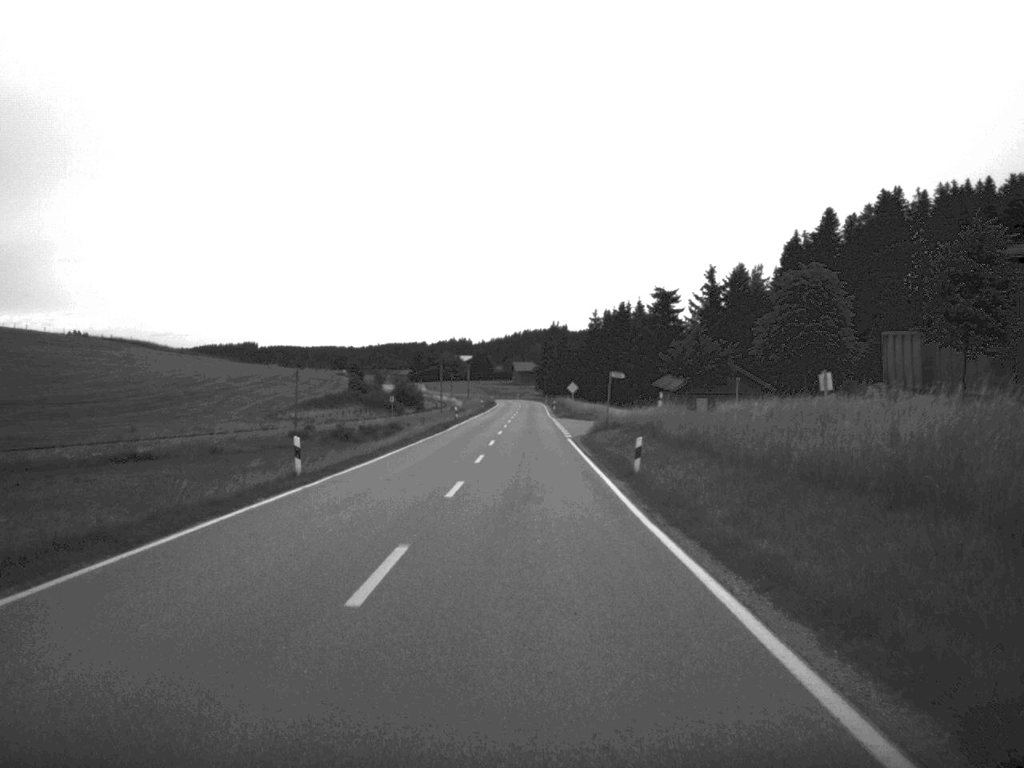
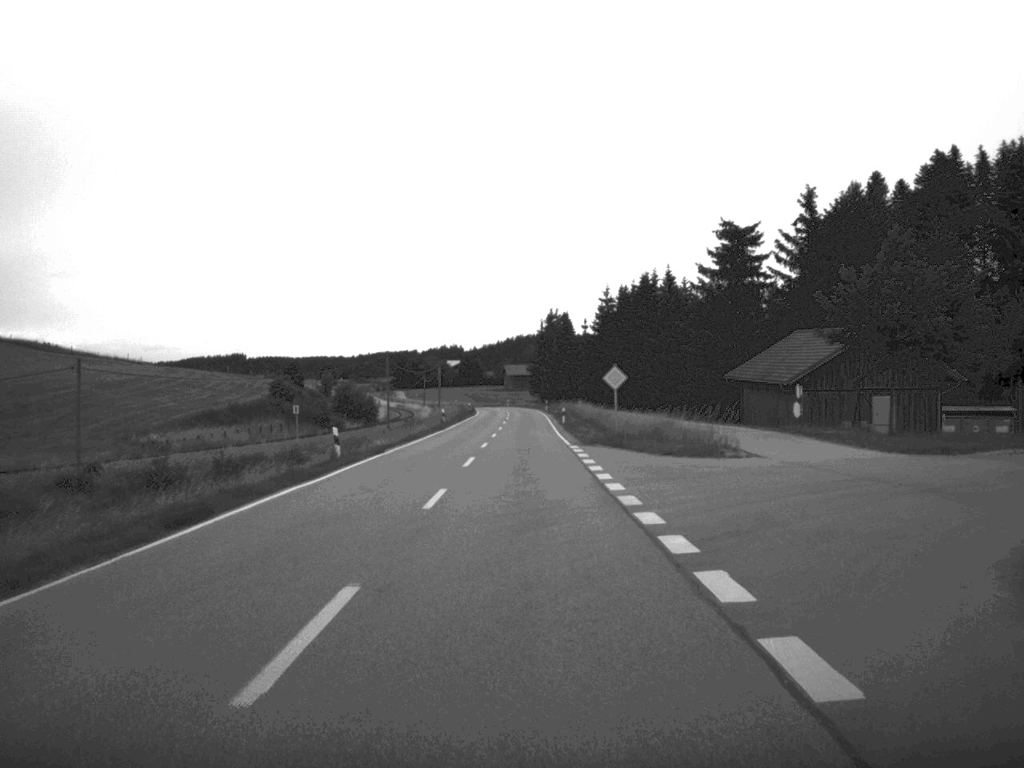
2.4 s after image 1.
(+0.2, +50.0) m; 0°
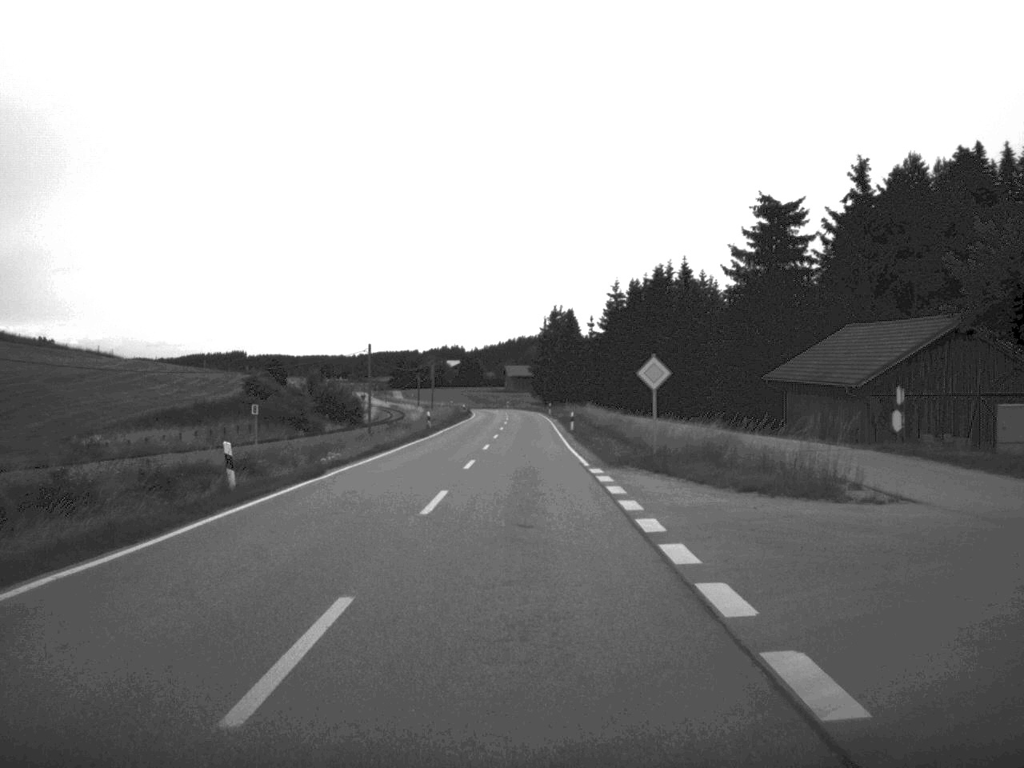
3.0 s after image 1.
(0.0, +12.1) m; 0°
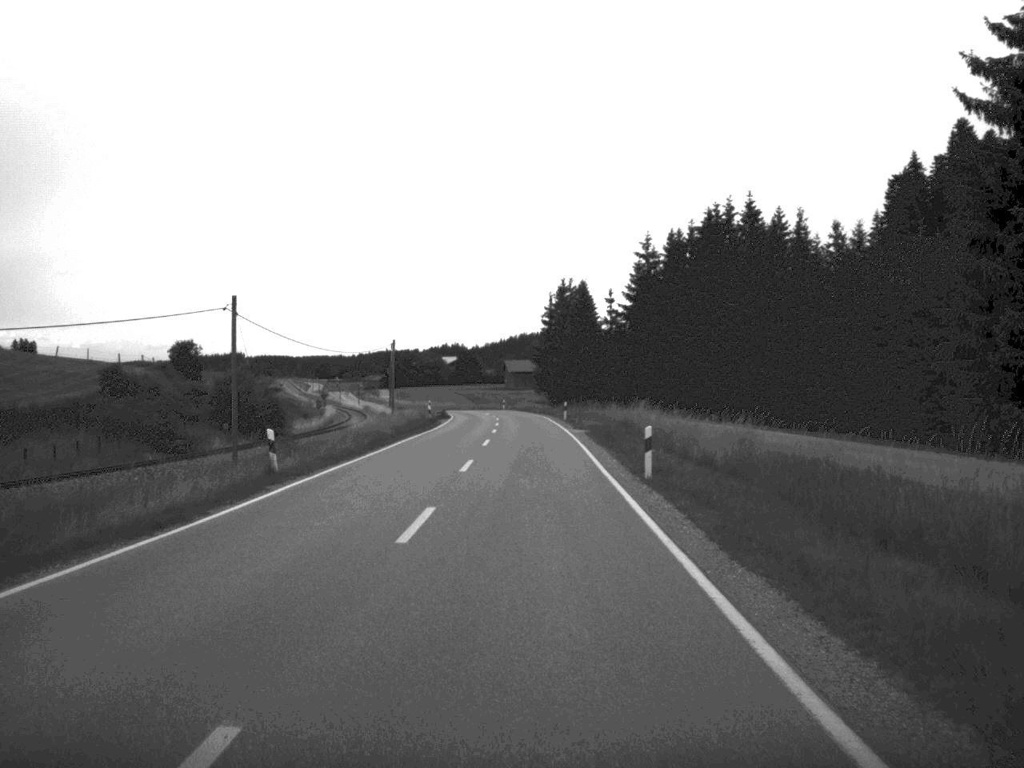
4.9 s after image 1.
(0.0, +39.1) m; 0°
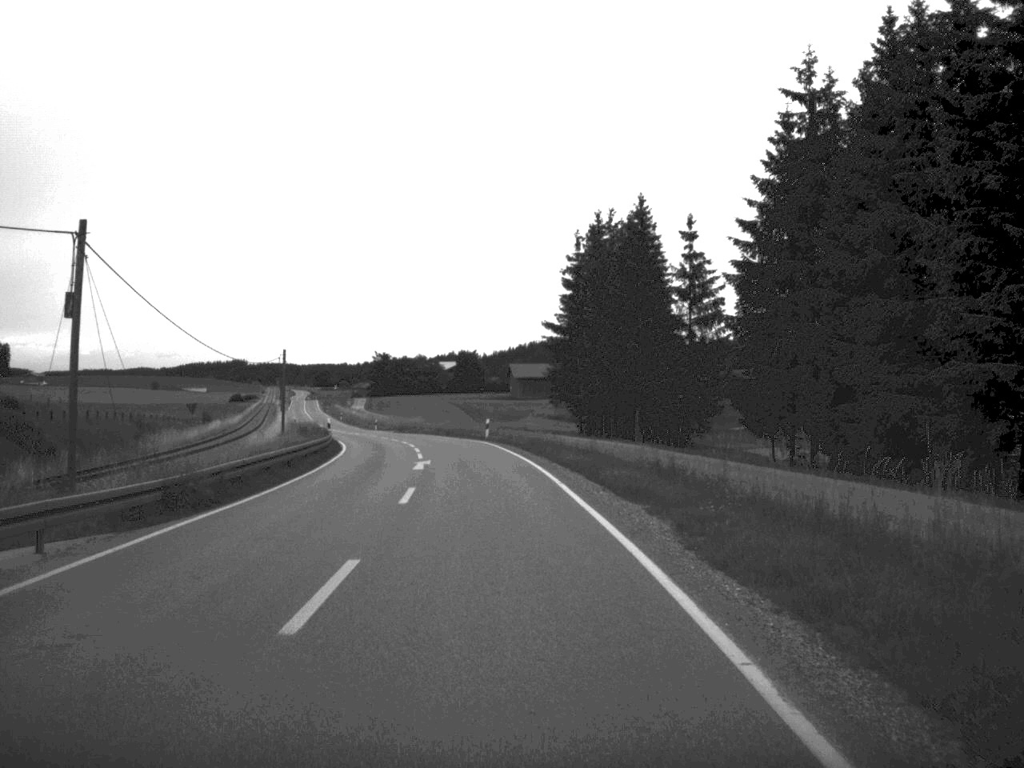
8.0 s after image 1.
(0.0, +63.7) m; -1°
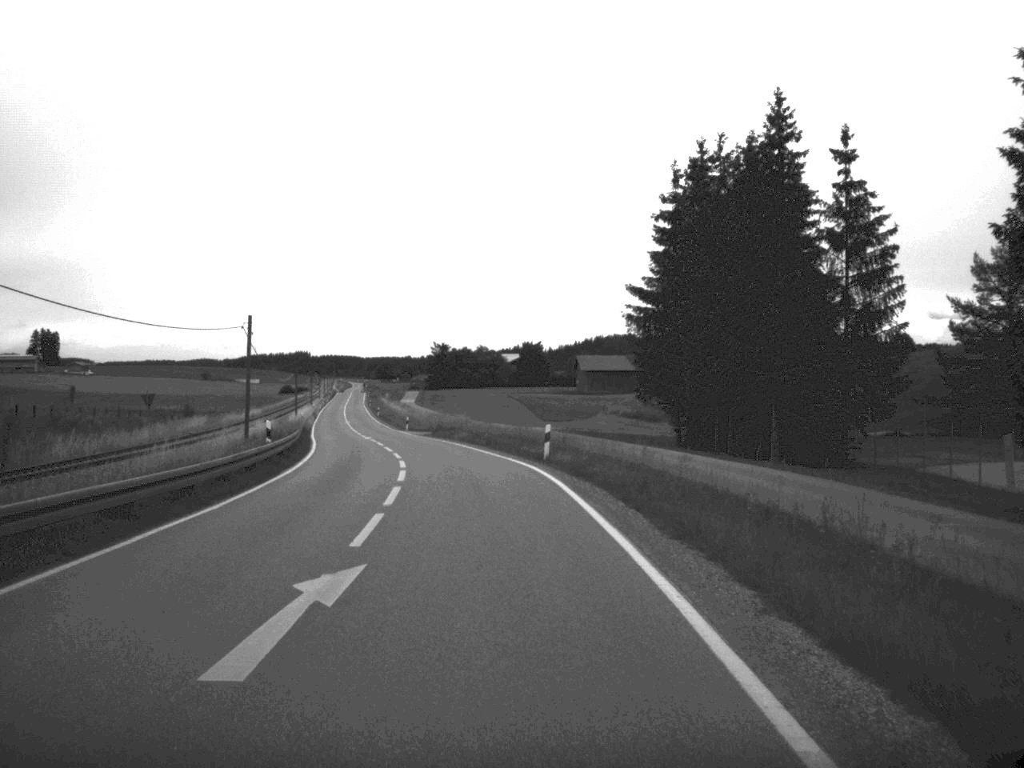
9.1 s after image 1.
(-0.6, +24.5) m; -3°
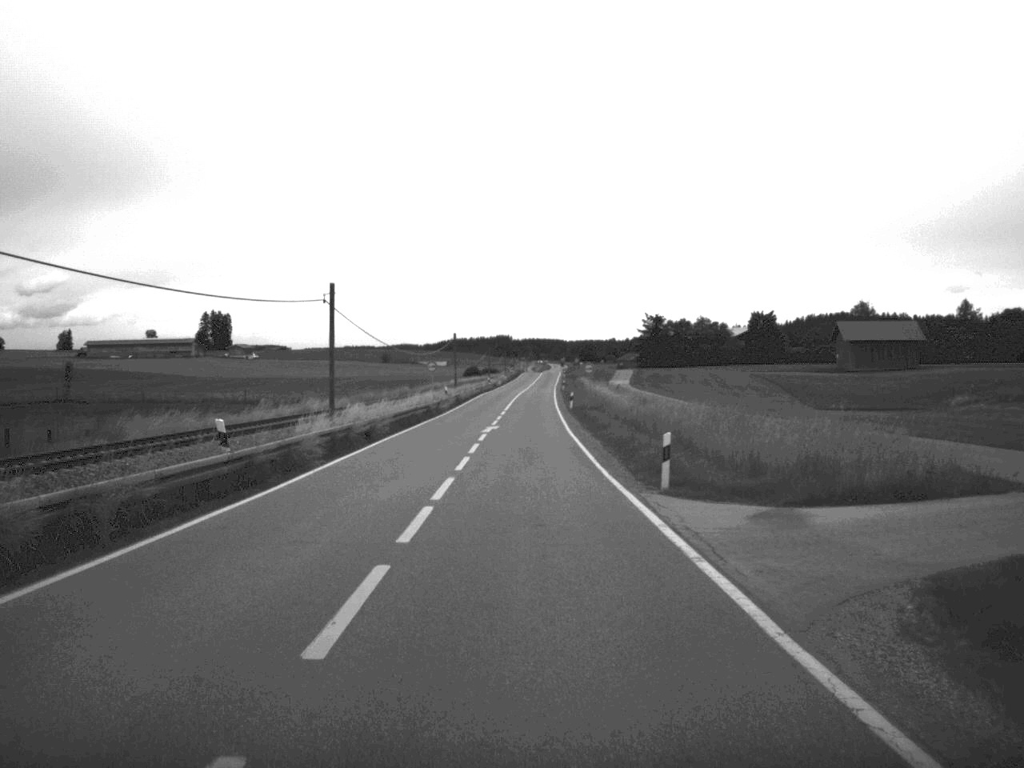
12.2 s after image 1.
(-6.8, +64.5) m; -9°
